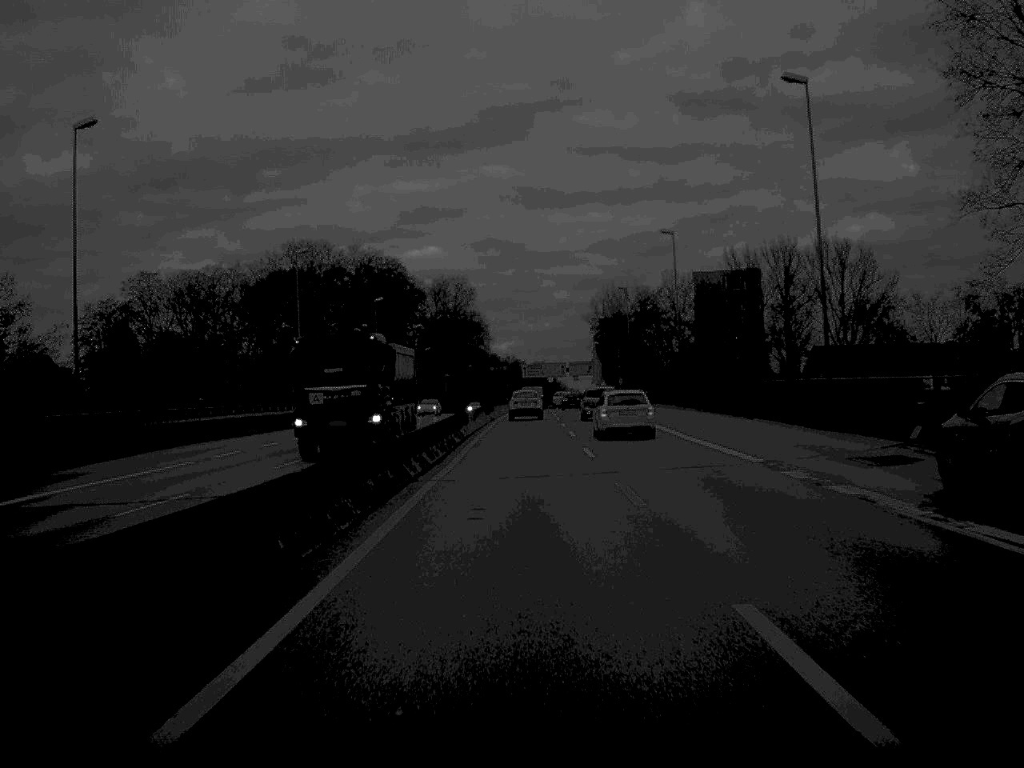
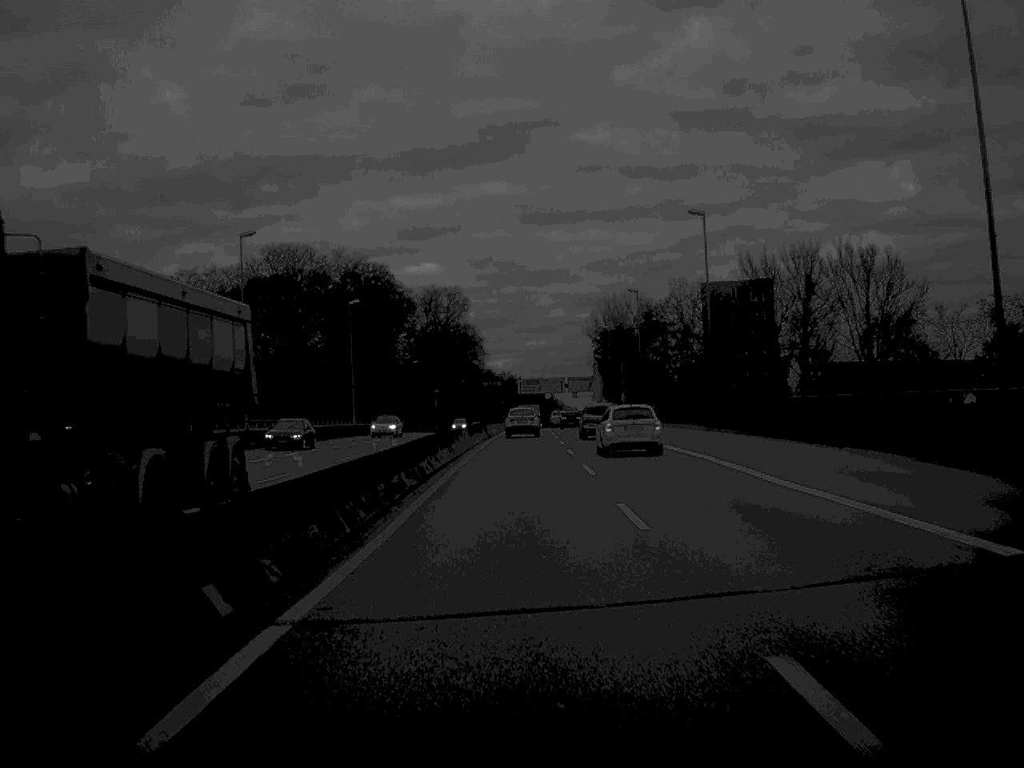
(0.0, +13.8) m; 0°
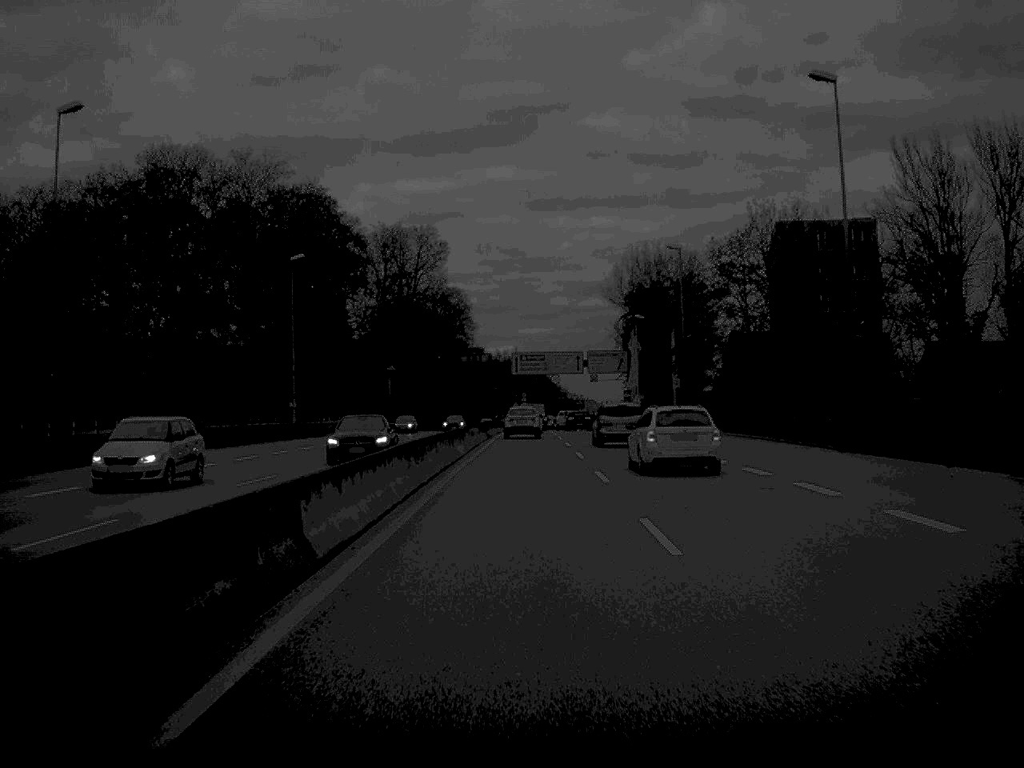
(0.0, +62.1) m; 0°
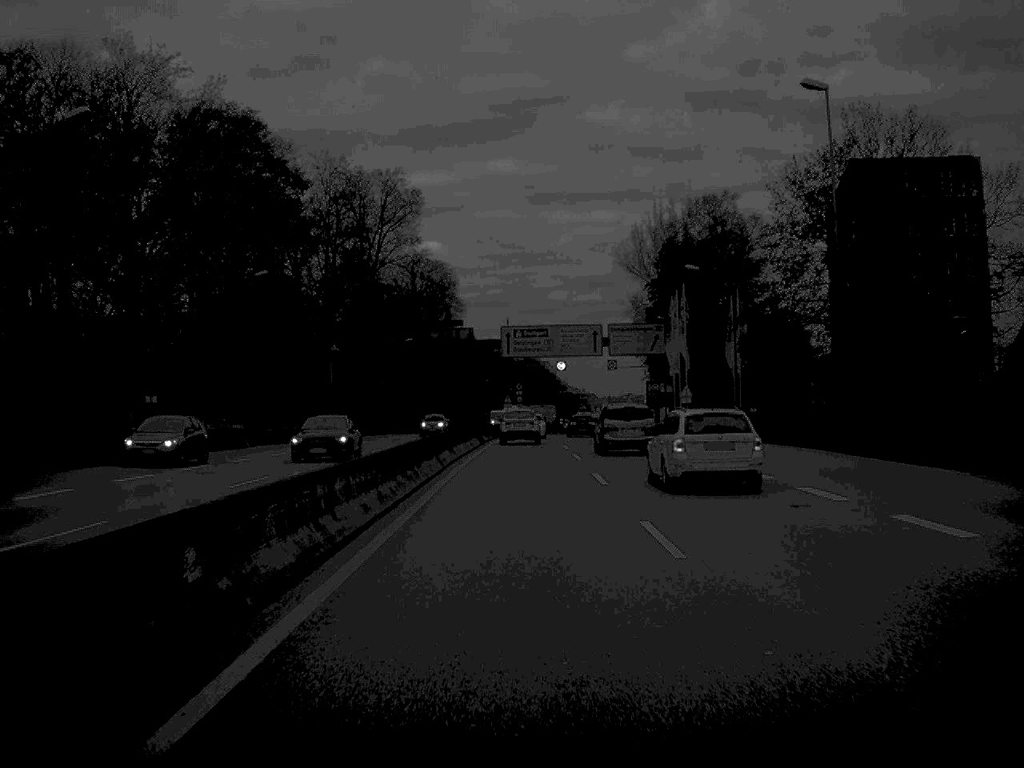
(+0.1, +36.1) m; 0°
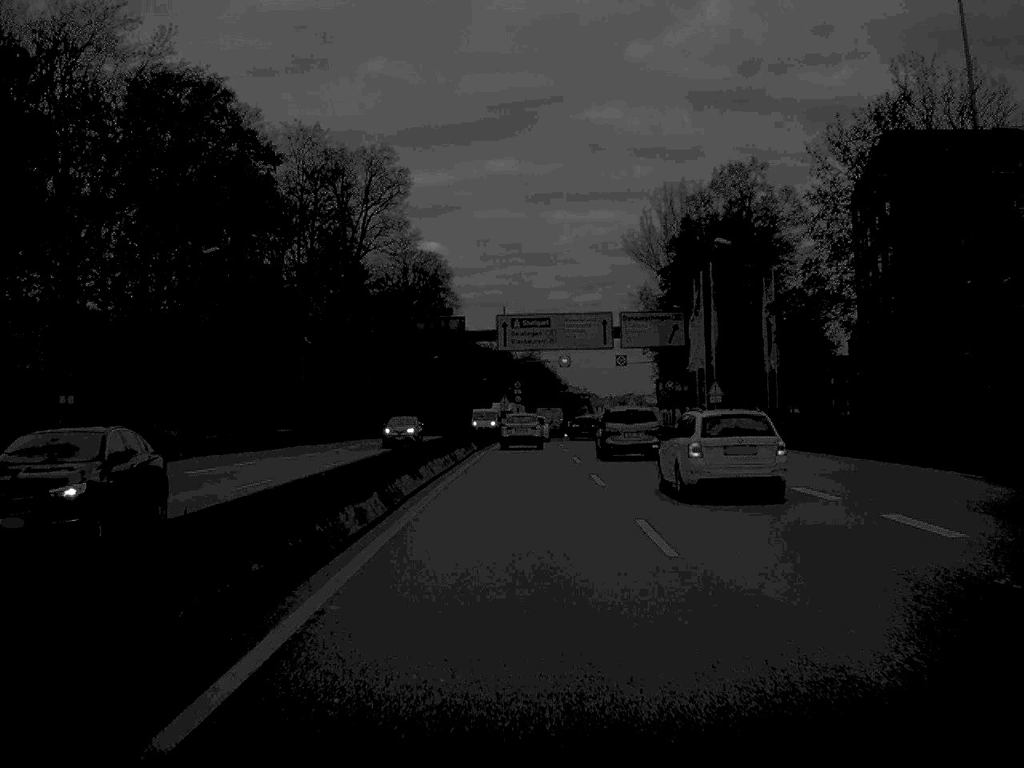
(0.0, +11.6) m; 0°
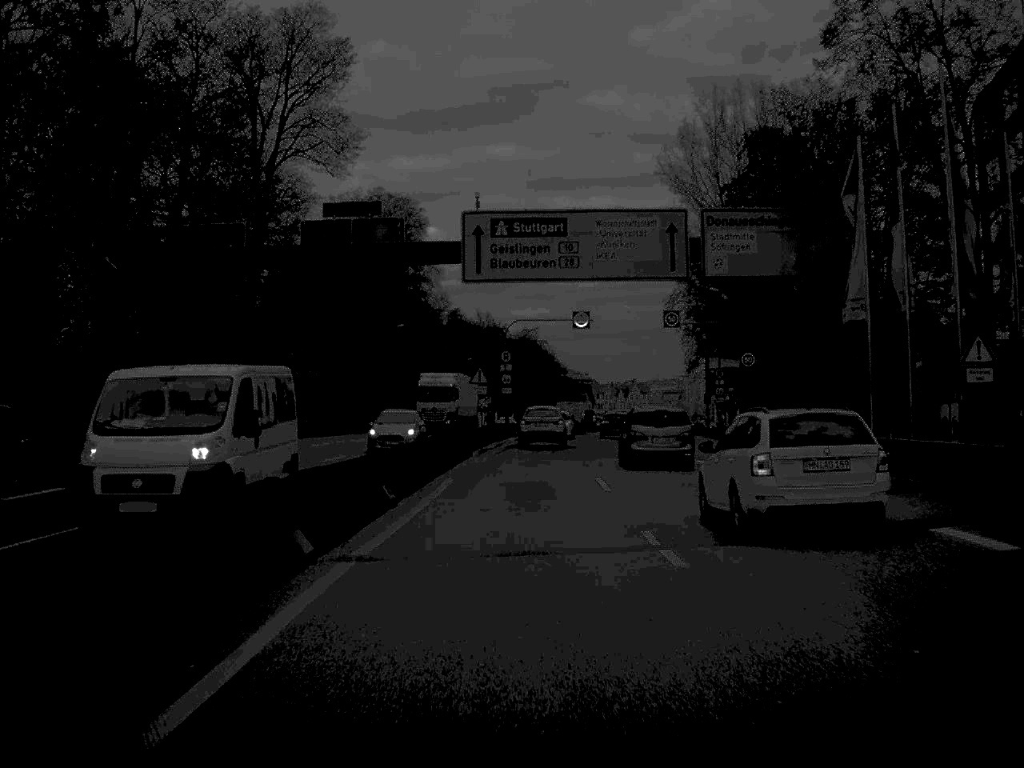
(+0.1, +37.0) m; 0°
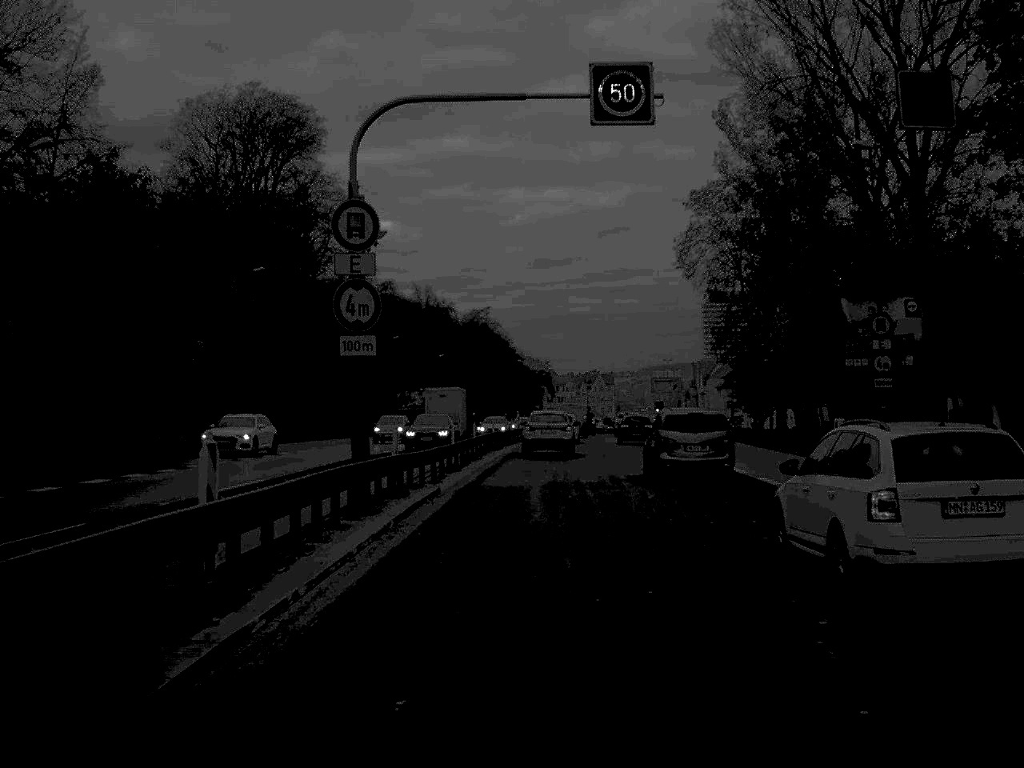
(+0.6, +45.2) m; +2°
